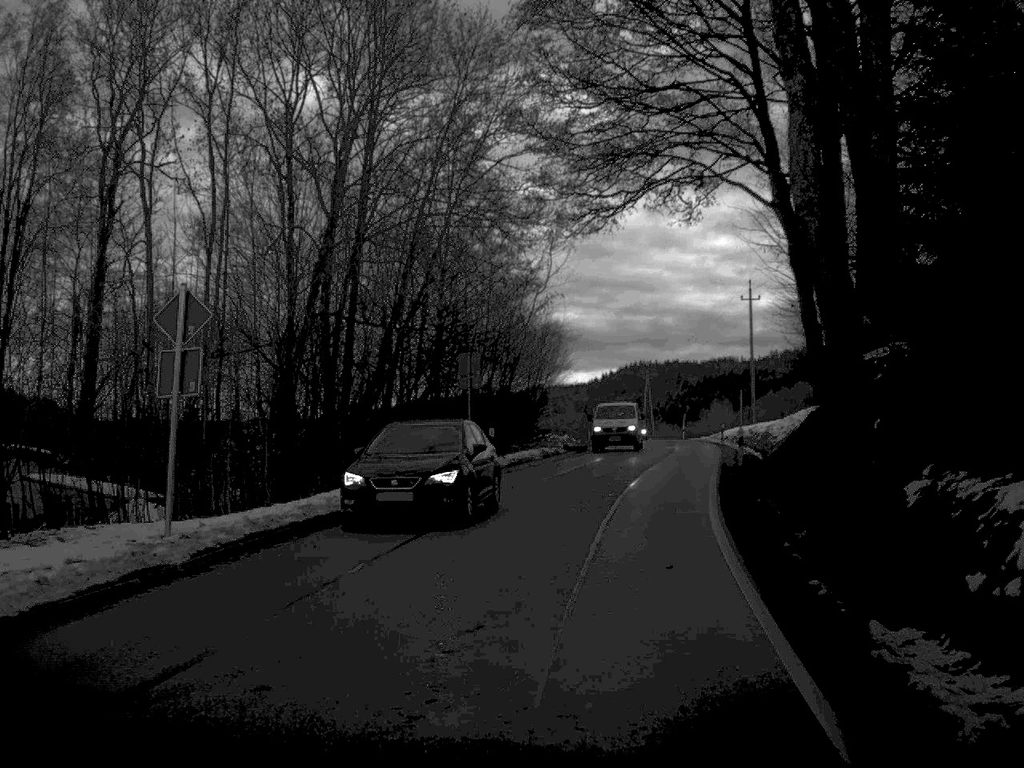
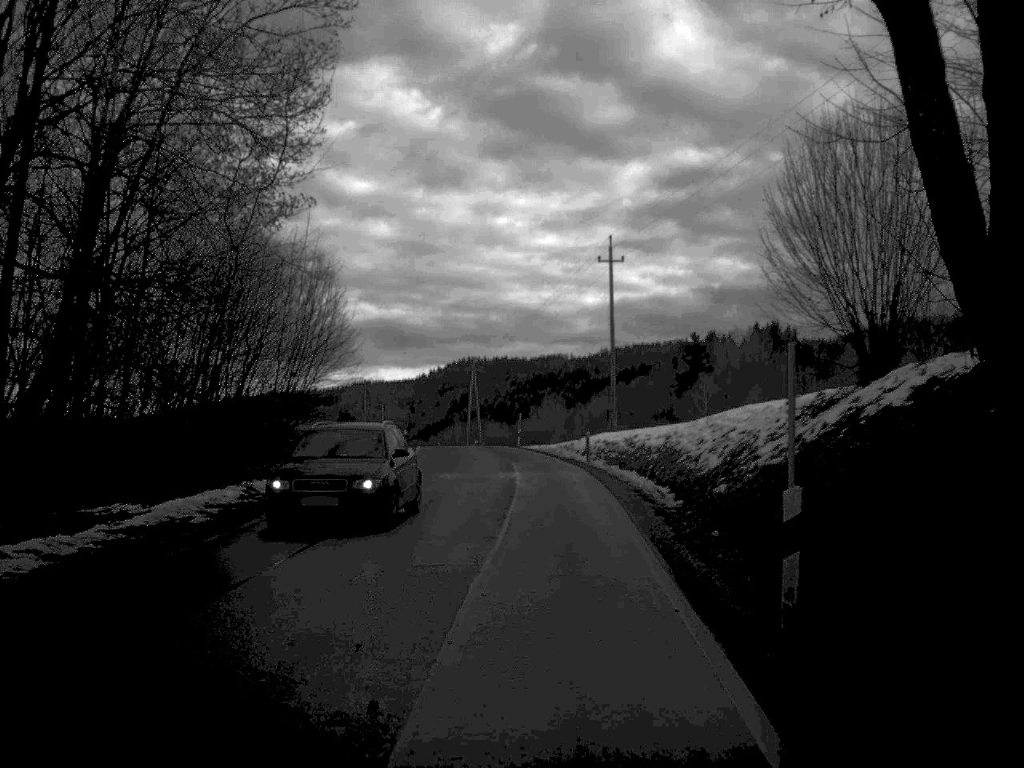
(+2.2, +24.0) m; +7°
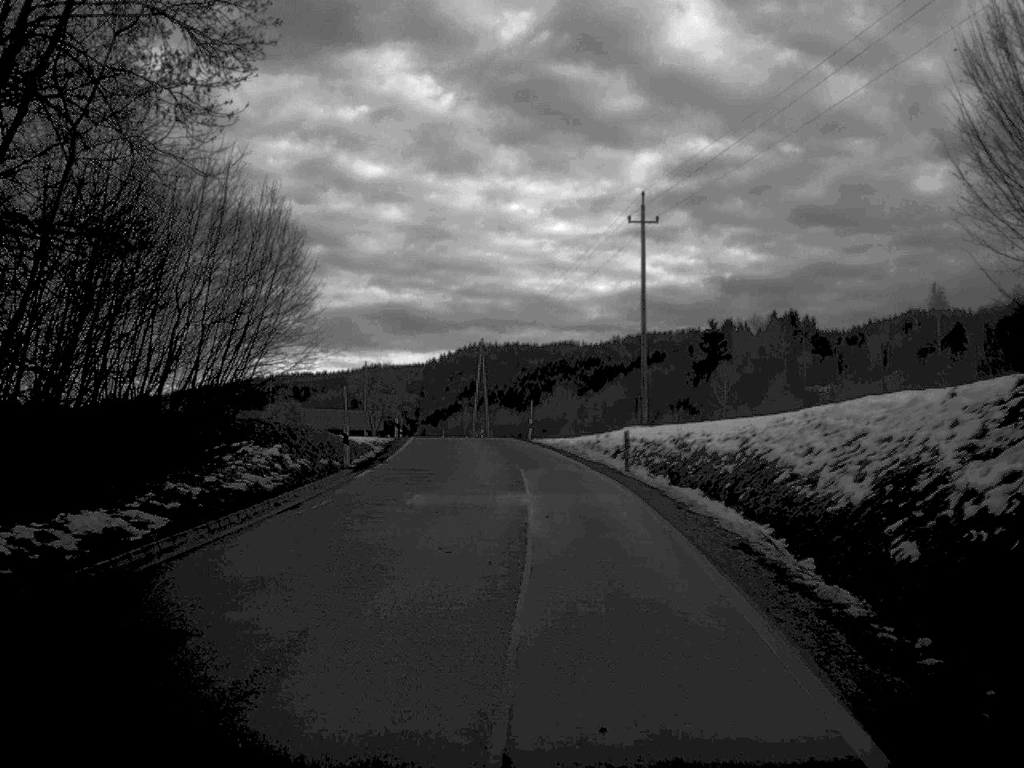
(-0.1, +11.1) m; -1°
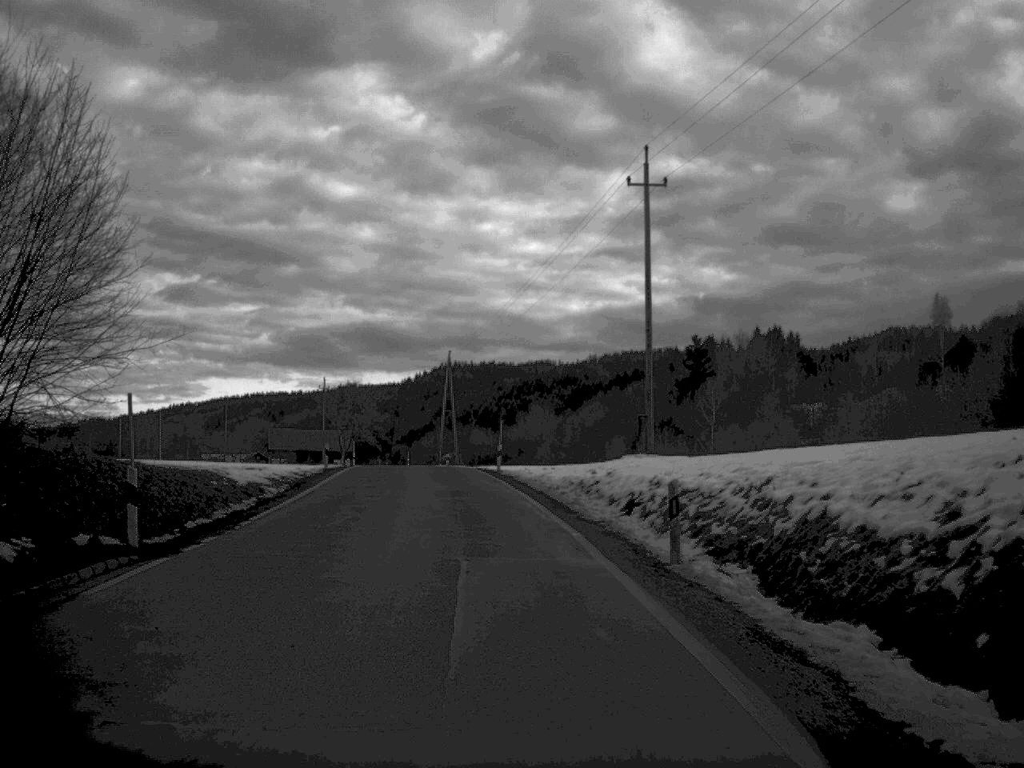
(+0.3, +14.5) m; +1°
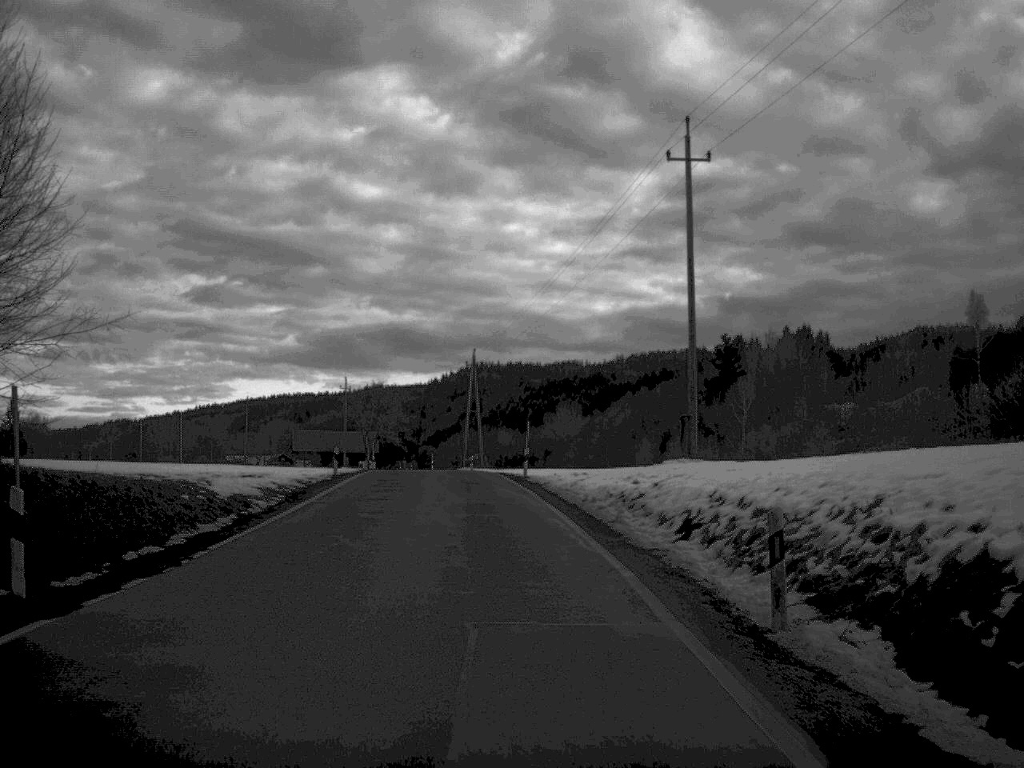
(0.0, +4.5) m; -1°
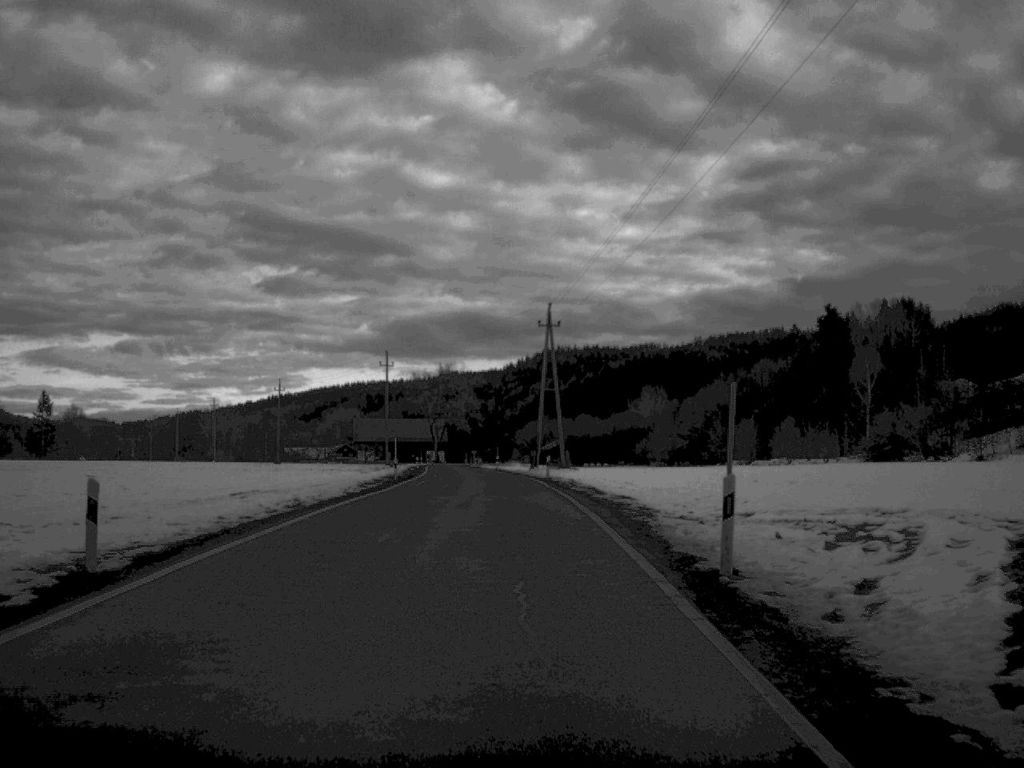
(-1.2, +31.9) m; -4°
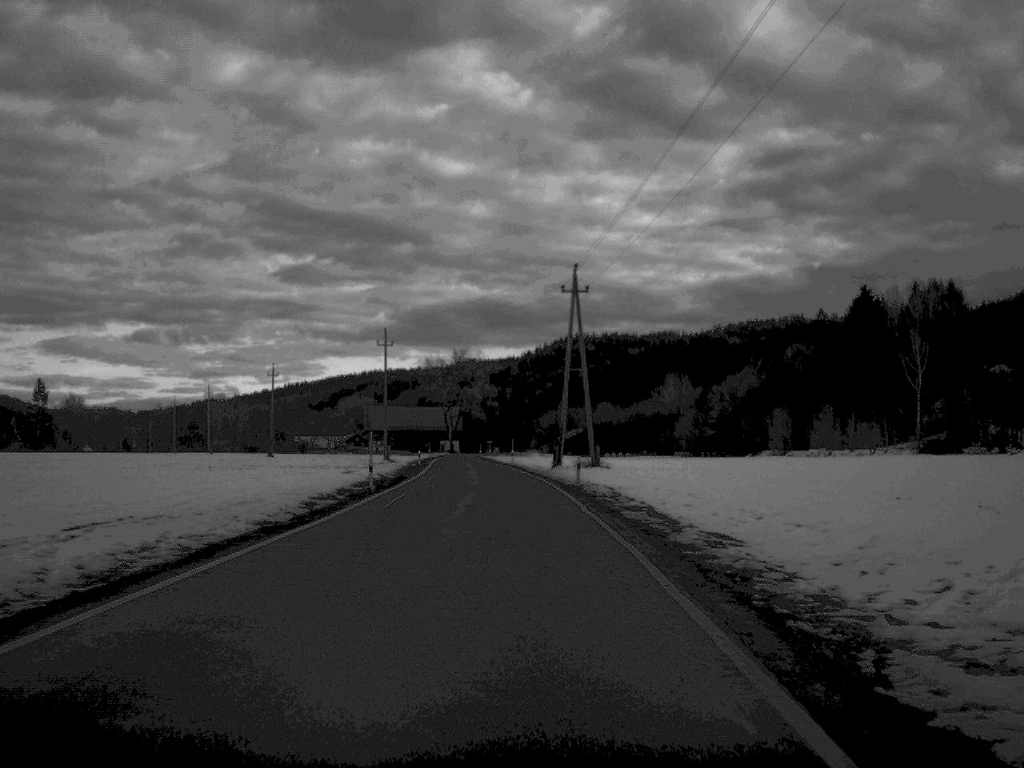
(-0.1, +15.5) m; -1°
